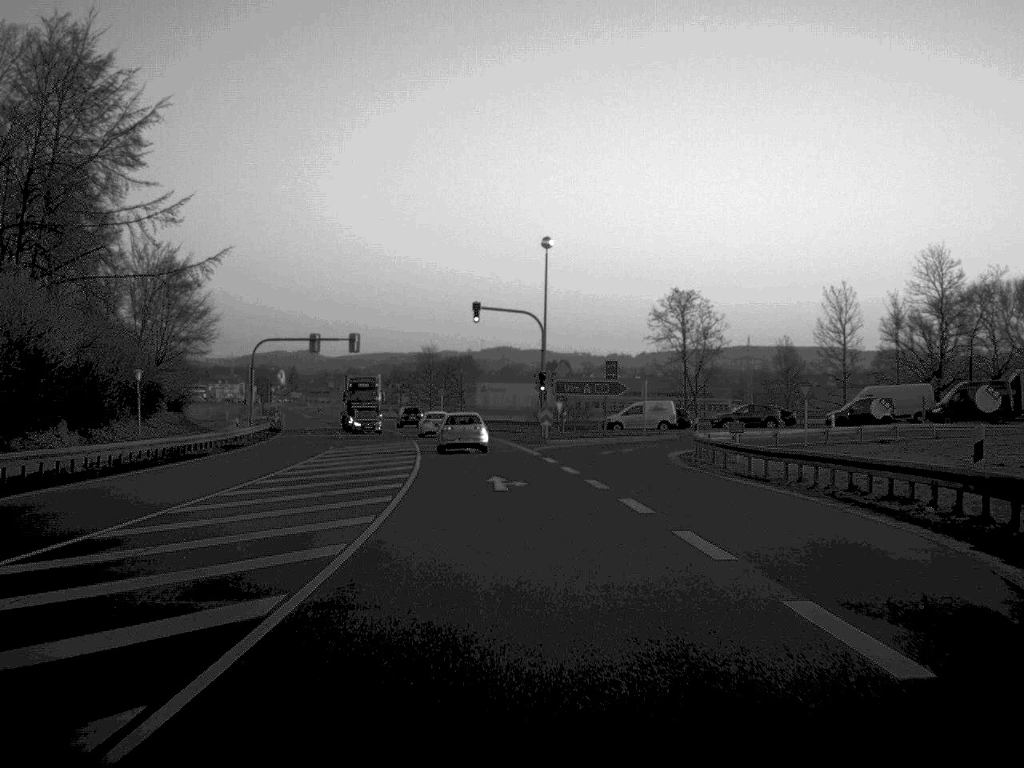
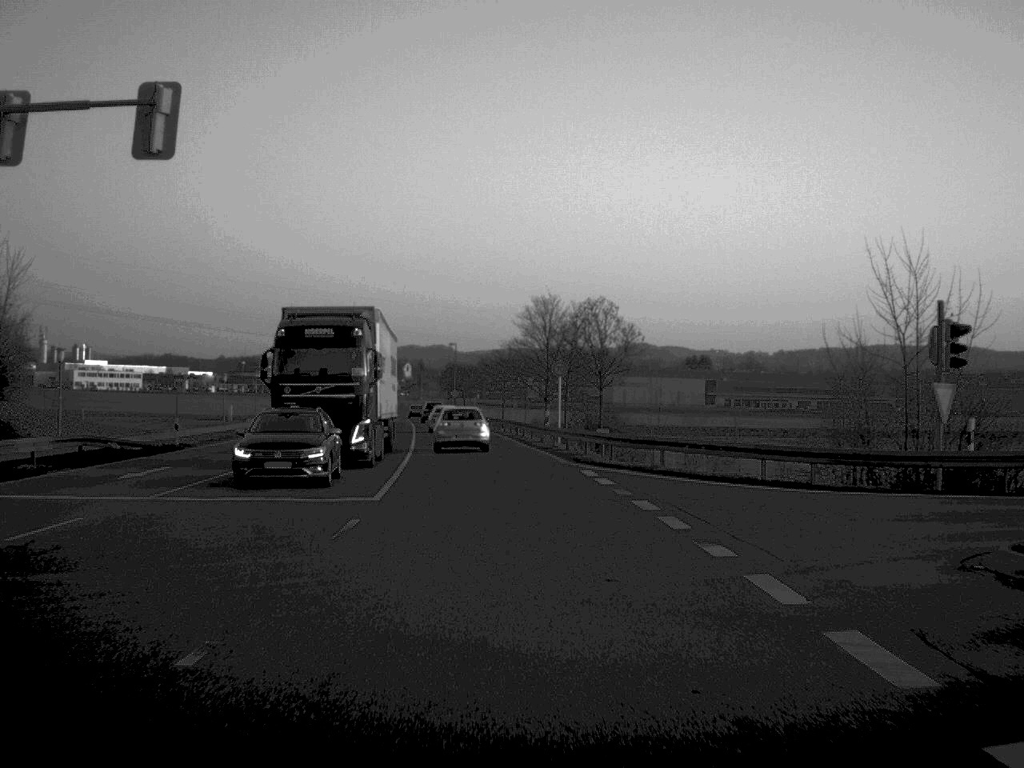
(-3.0, +59.5) m; -6°
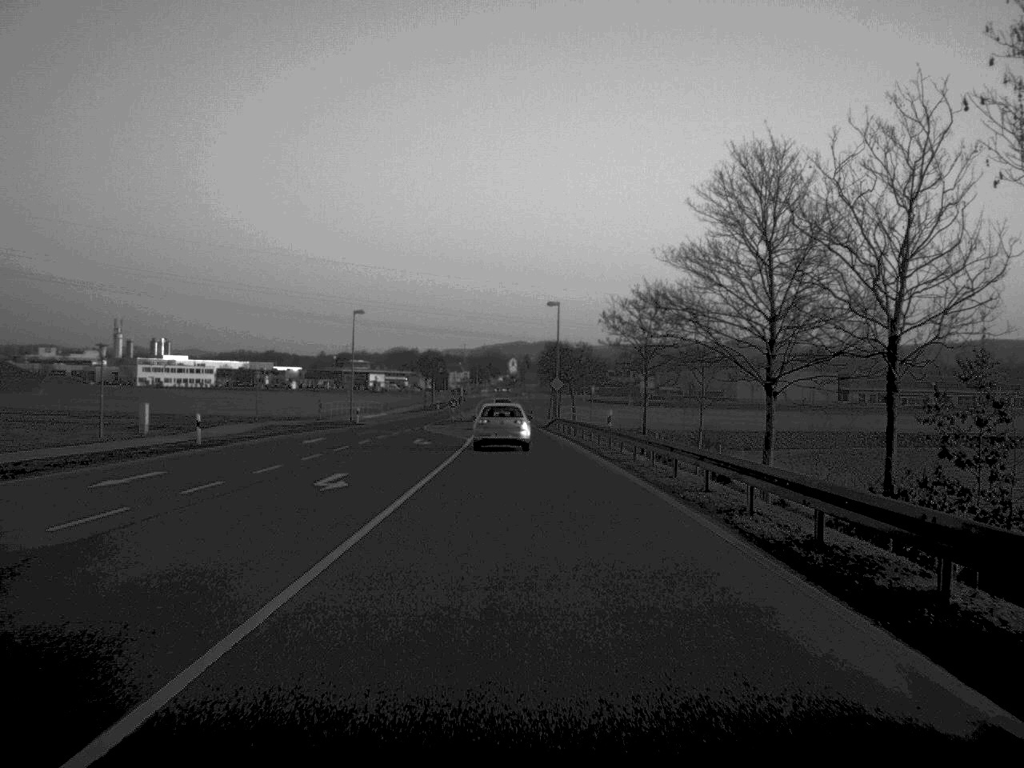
(-2.2, +47.6) m; -5°
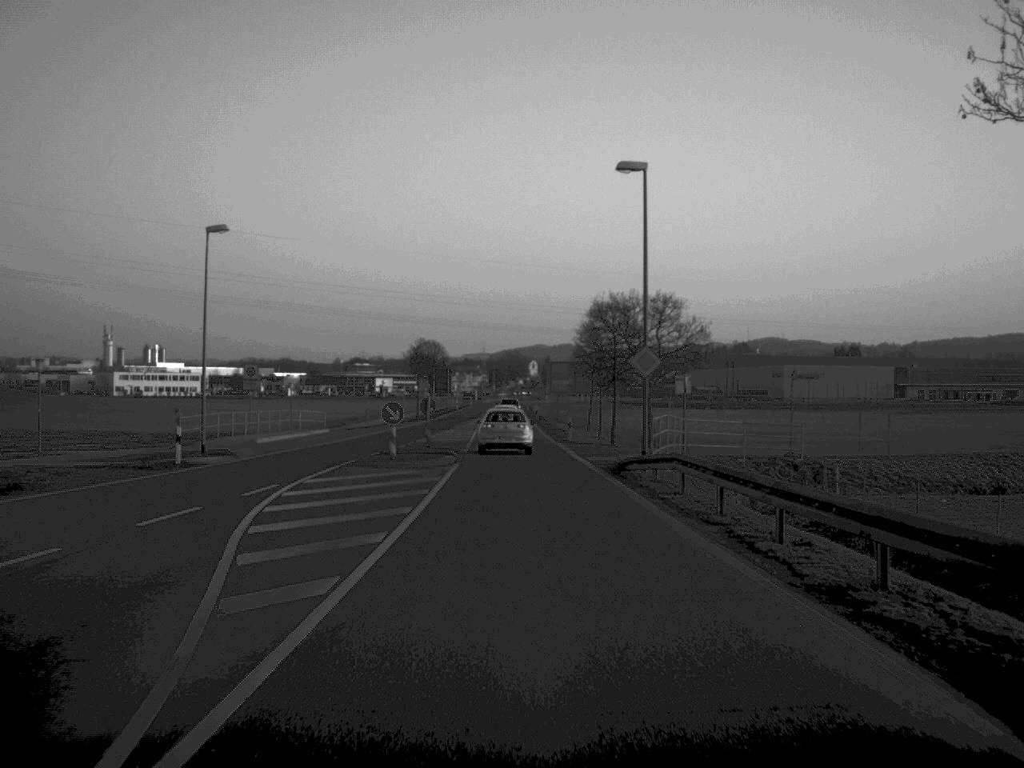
(-0.5, +46.3) m; -1°
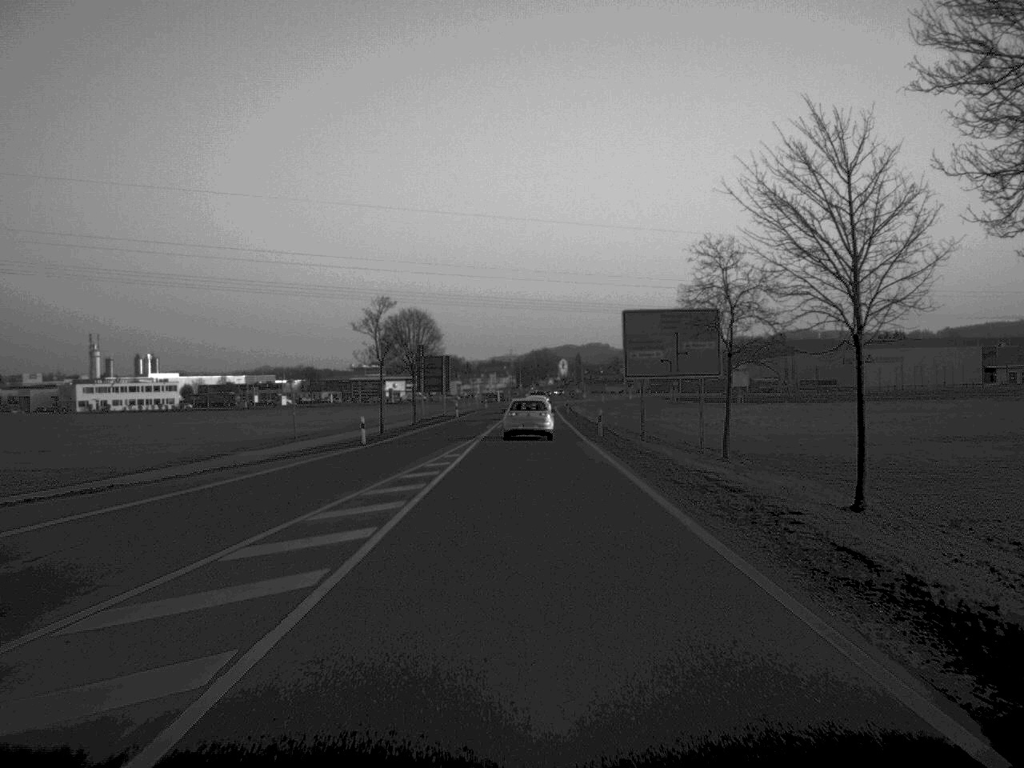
(-0.7, +57.0) m; -1°
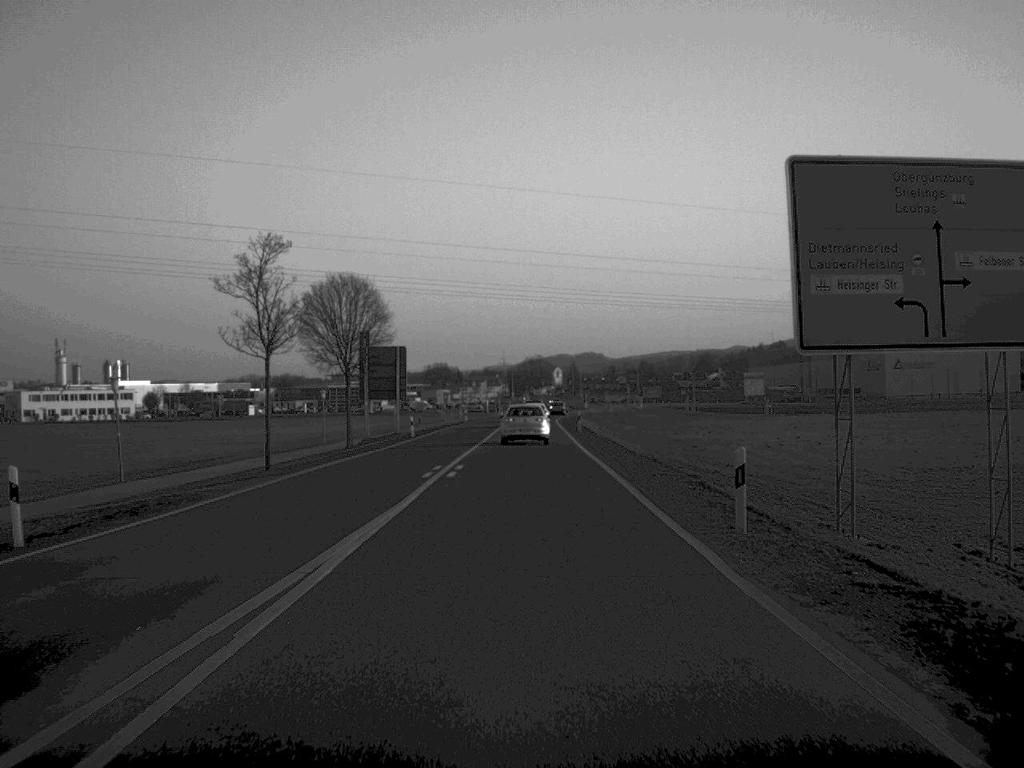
(+0.2, +33.3) m; 0°
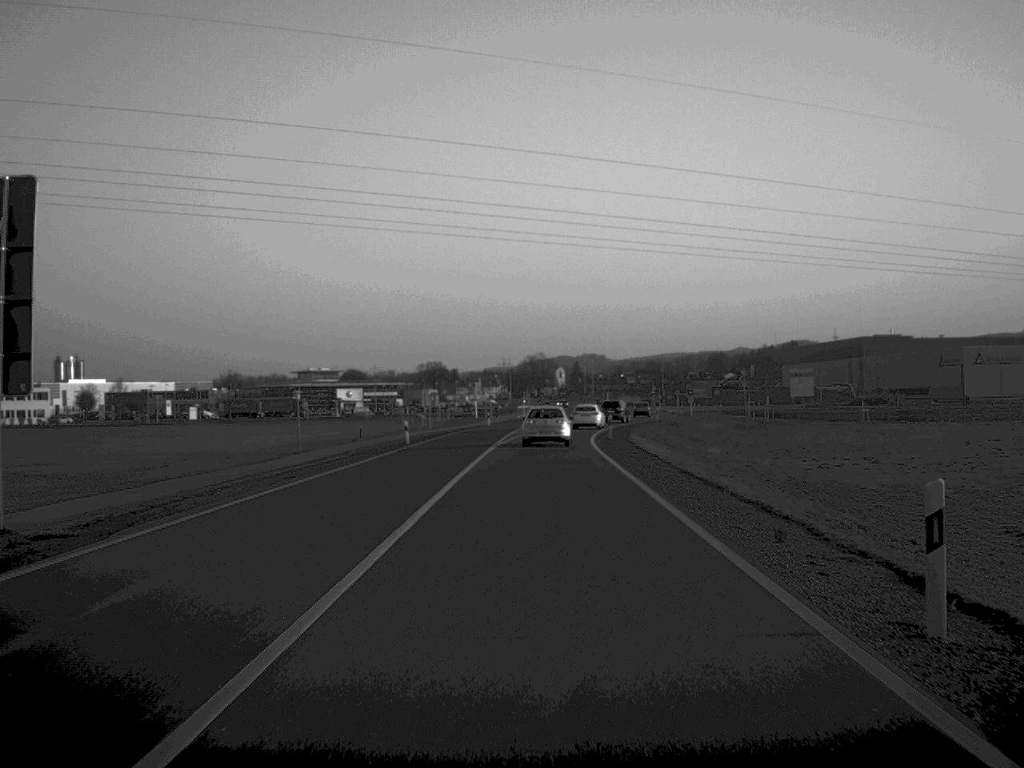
(0.0, +56.8) m; 0°
